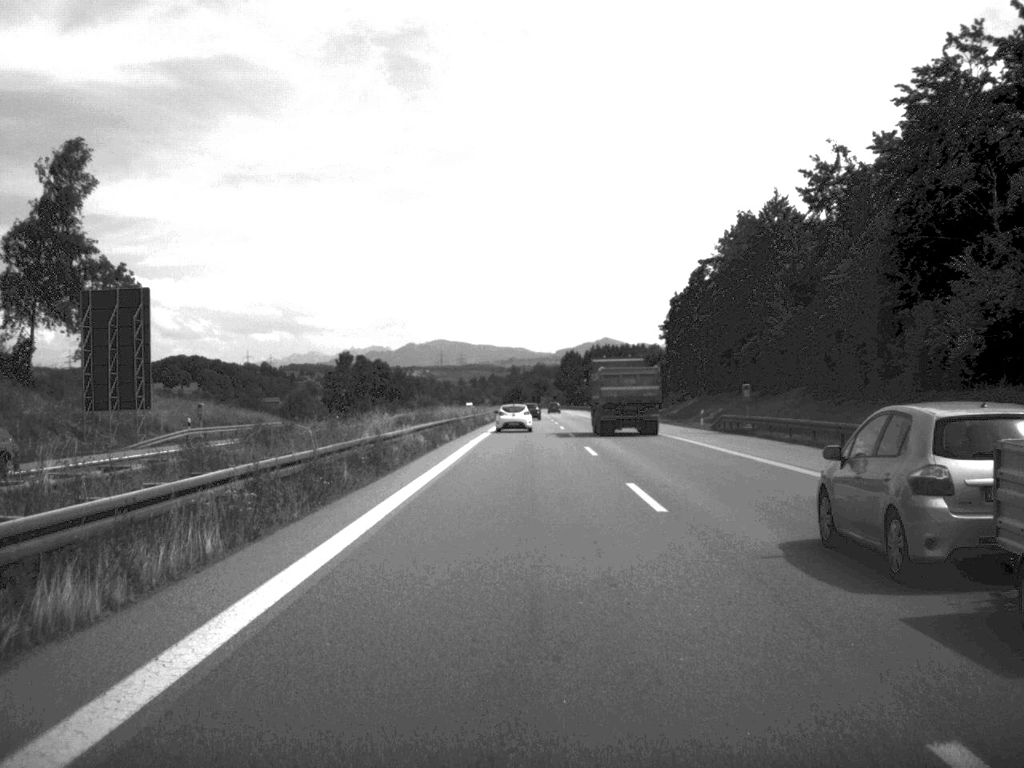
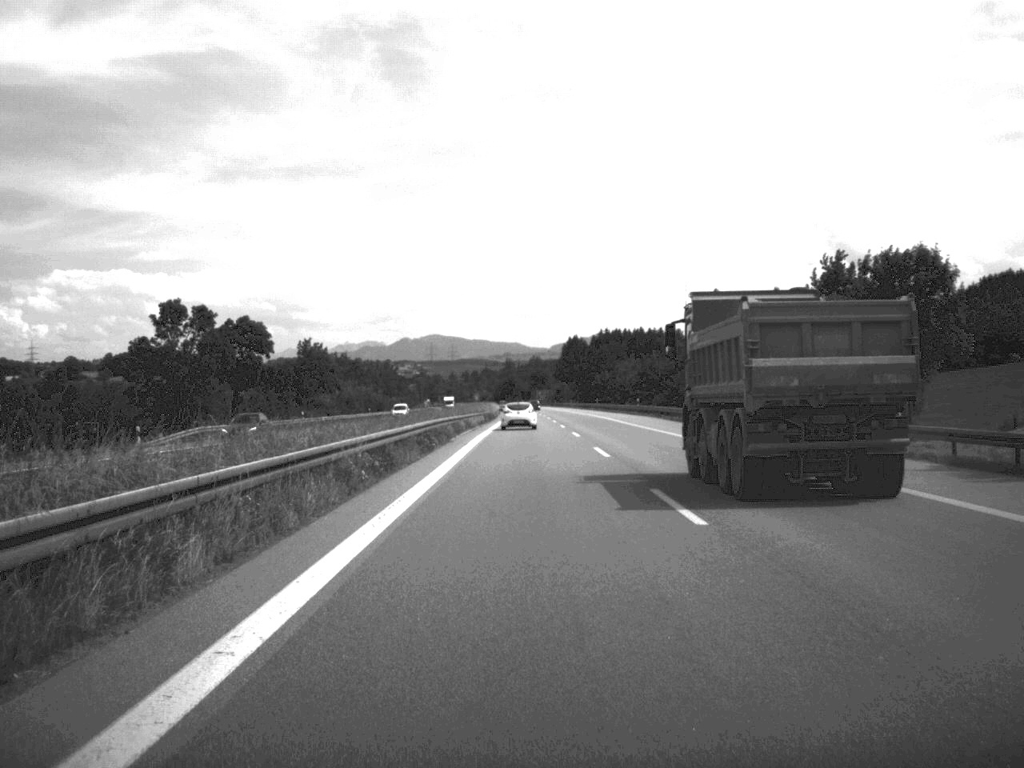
(+0.2, +108.6) m; 0°
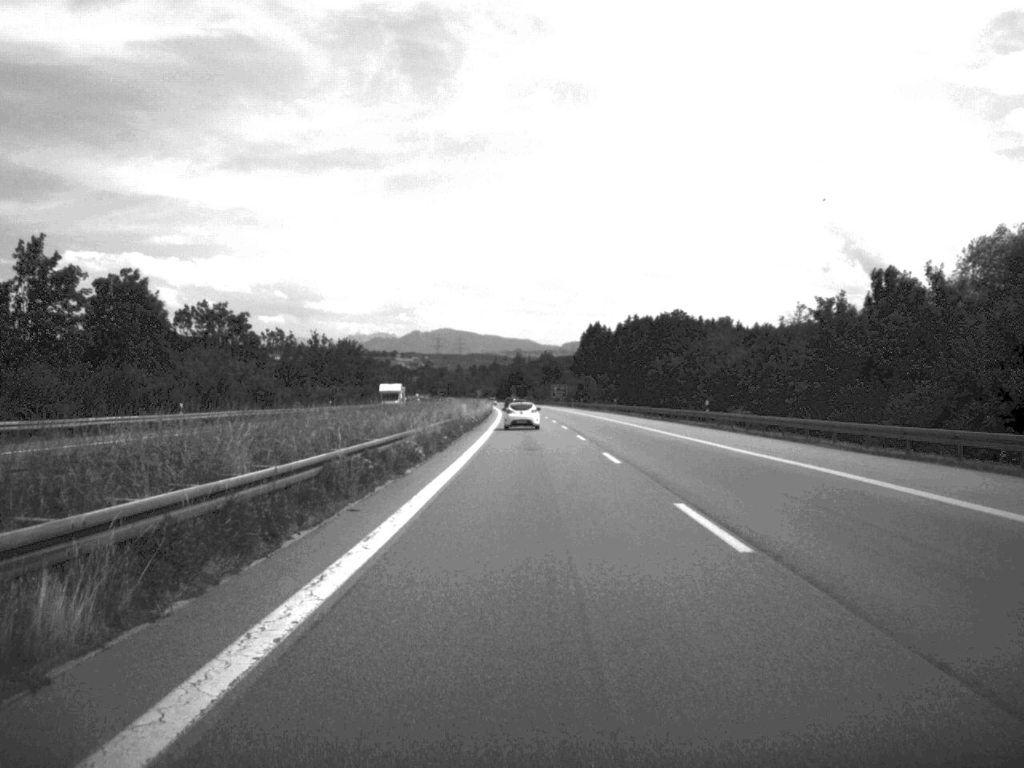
(-0.2, +91.1) m; -1°
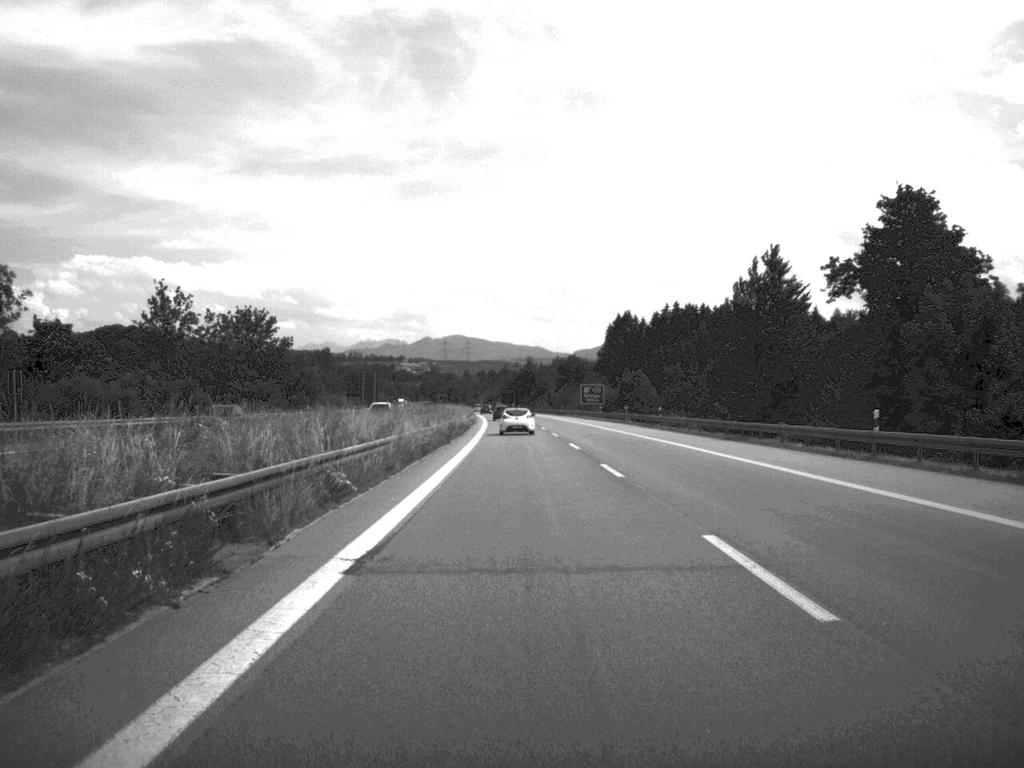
(-0.3, +92.3) m; -1°
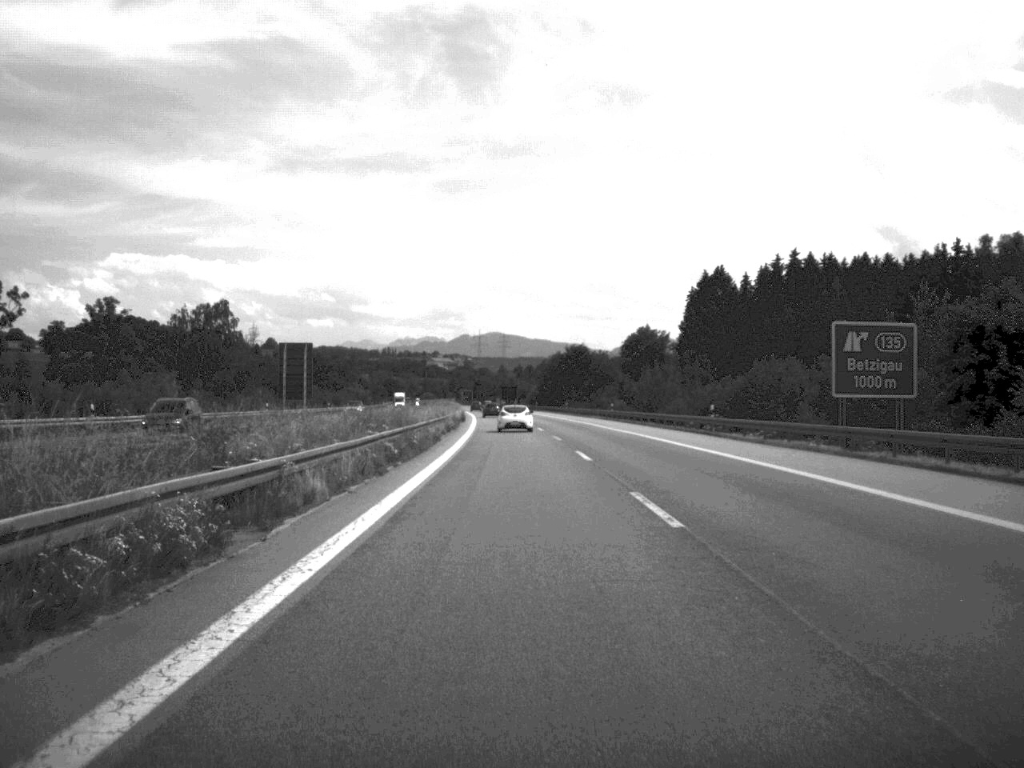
(-1.8, +117.4) m; -2°
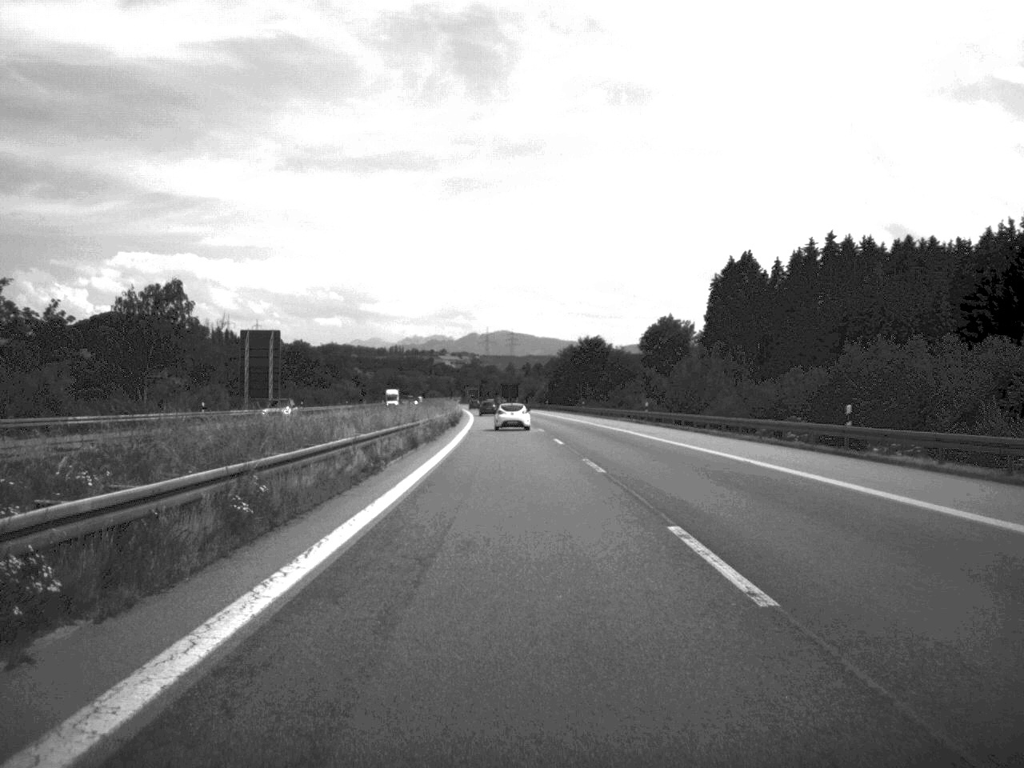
(-0.1, +23.6) m; 0°
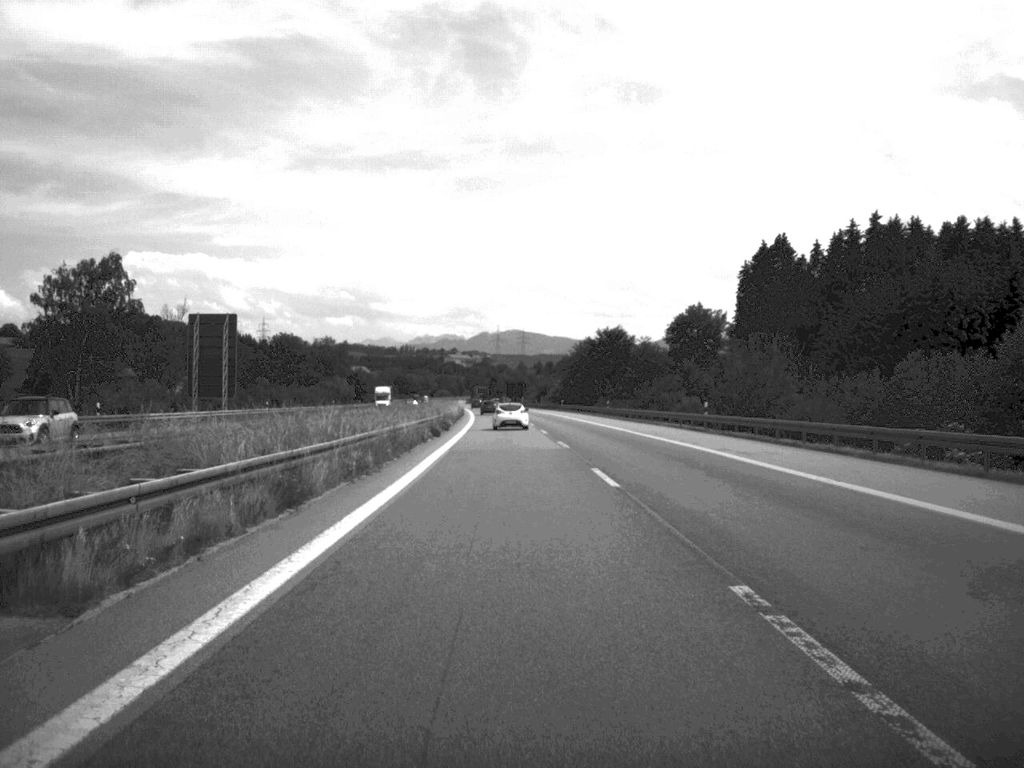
(-0.1, +22.6) m; -1°
